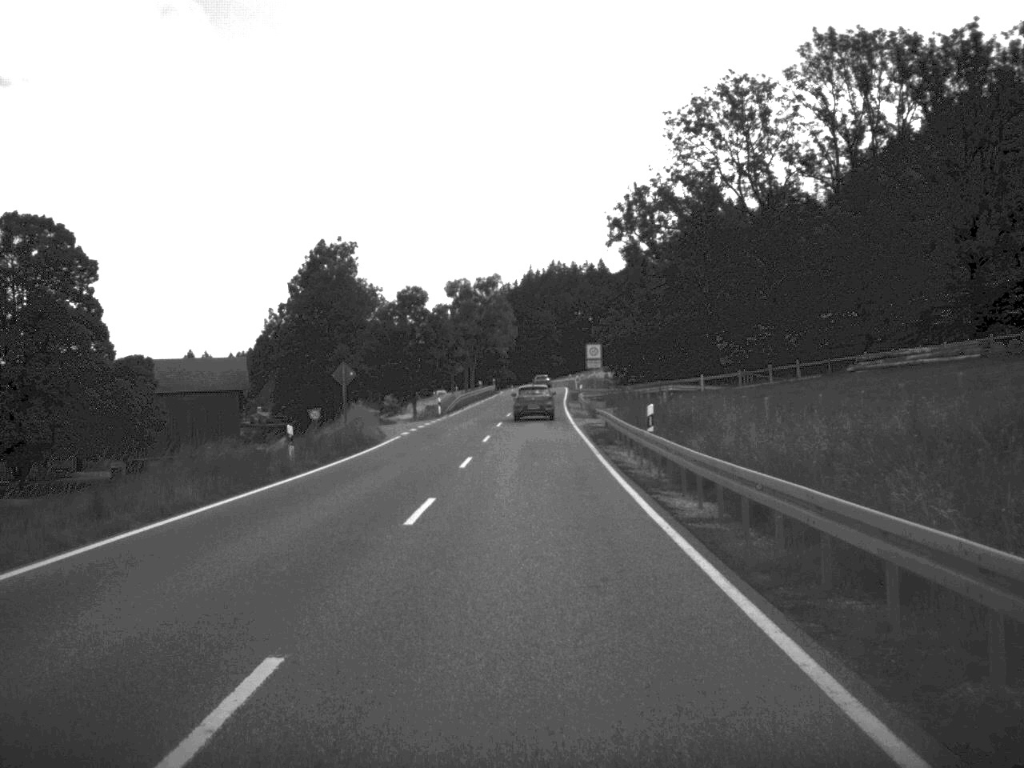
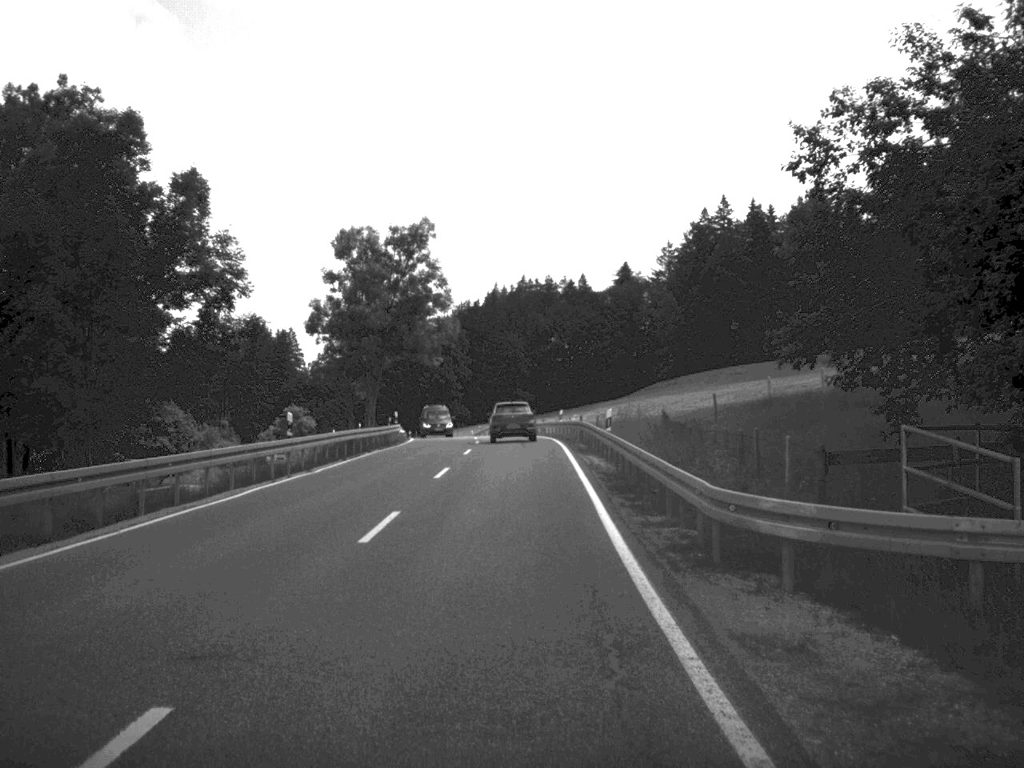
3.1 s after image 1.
(+1.0, +71.4) m; +1°
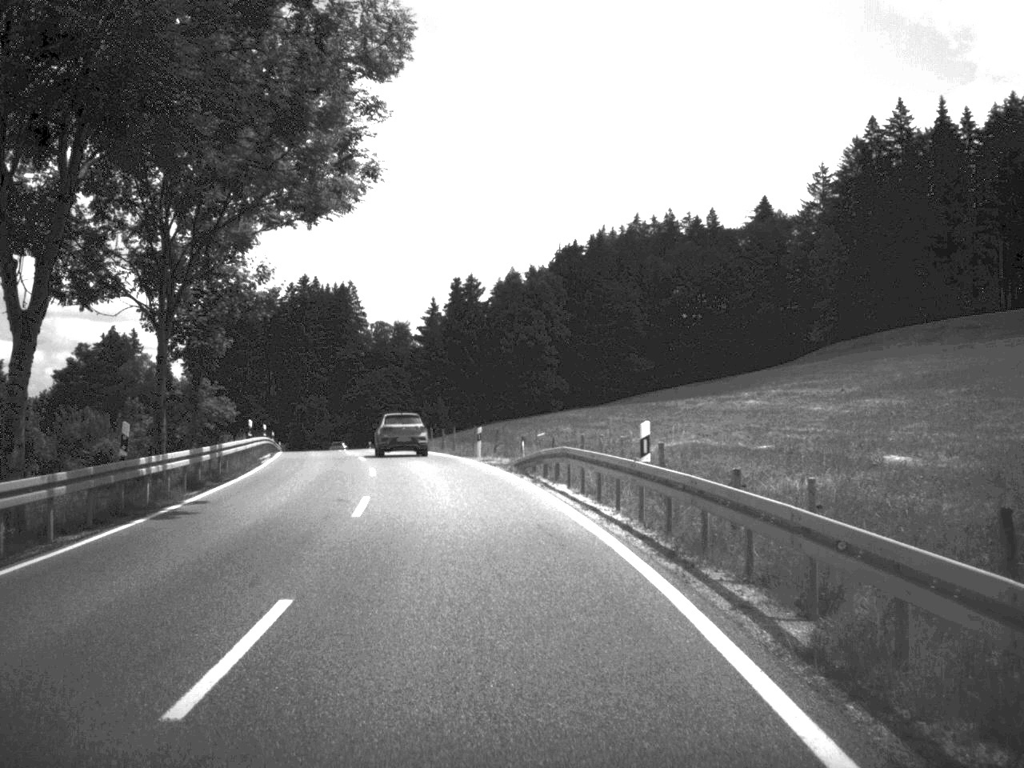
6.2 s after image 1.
(-1.2, +66.5) m; -5°
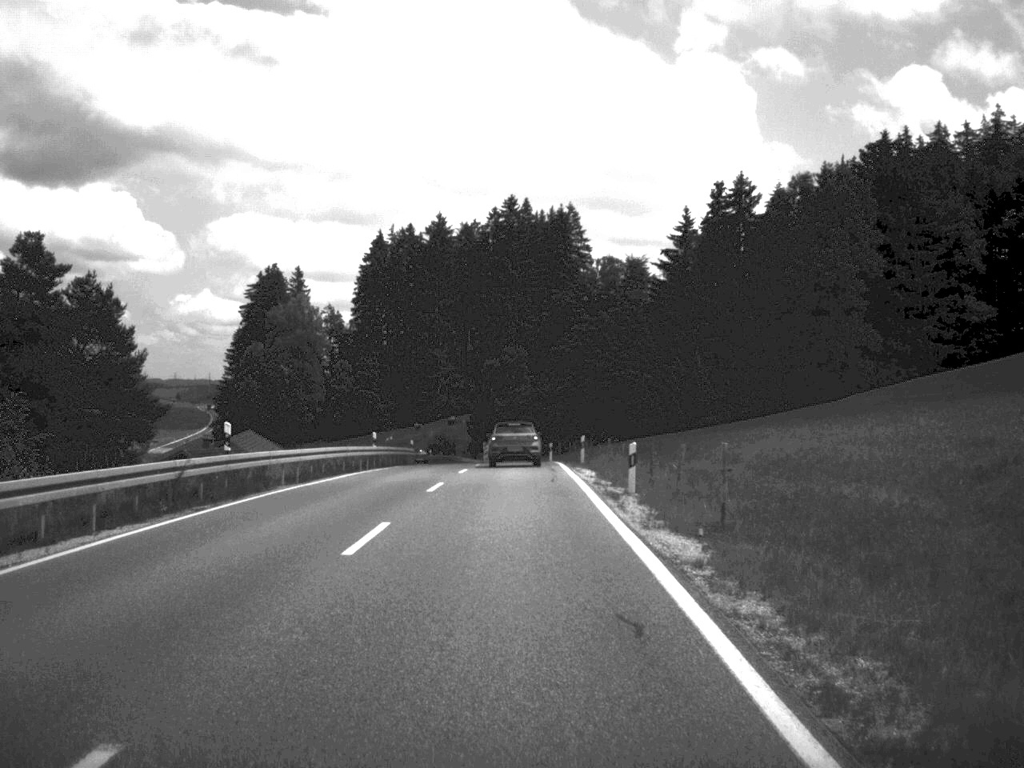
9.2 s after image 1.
(-7.2, +62.9) m; -10°
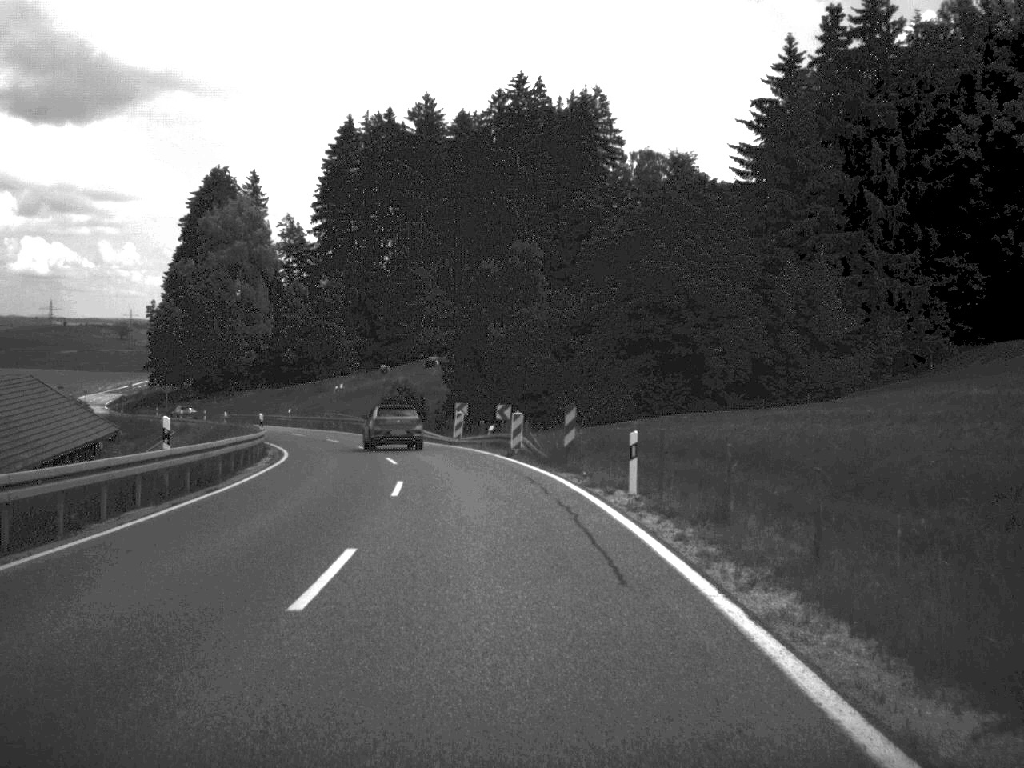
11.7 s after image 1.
(-0.3, +50.7) m; -1°
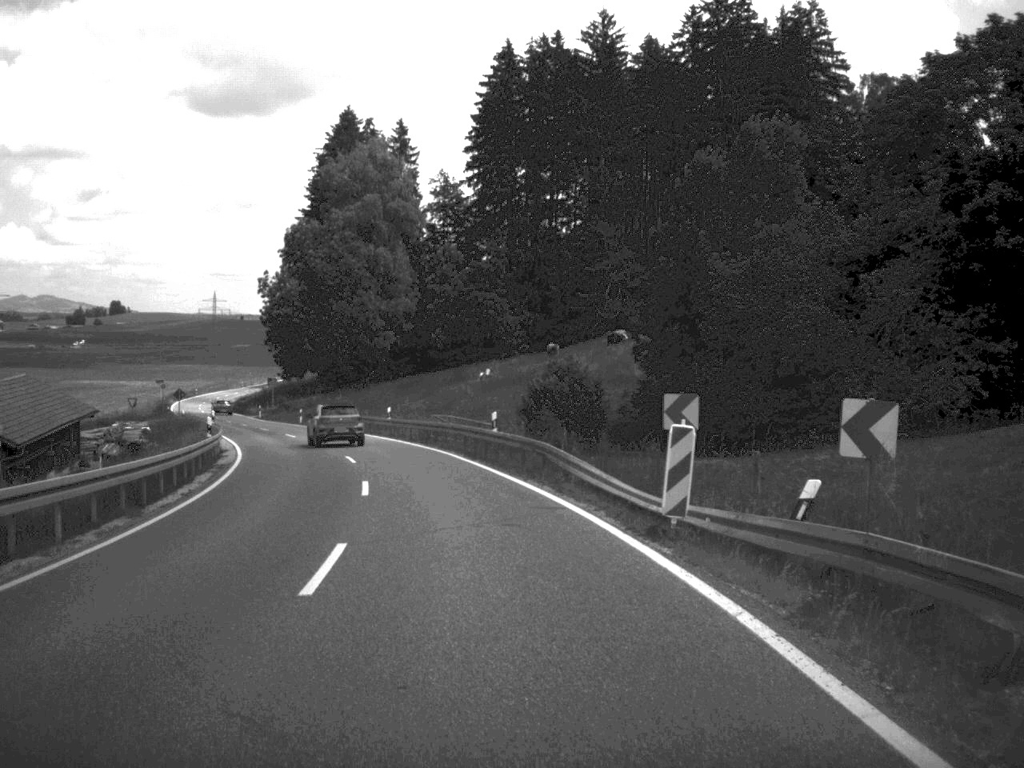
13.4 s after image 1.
(-2.0, +33.7) m; -9°
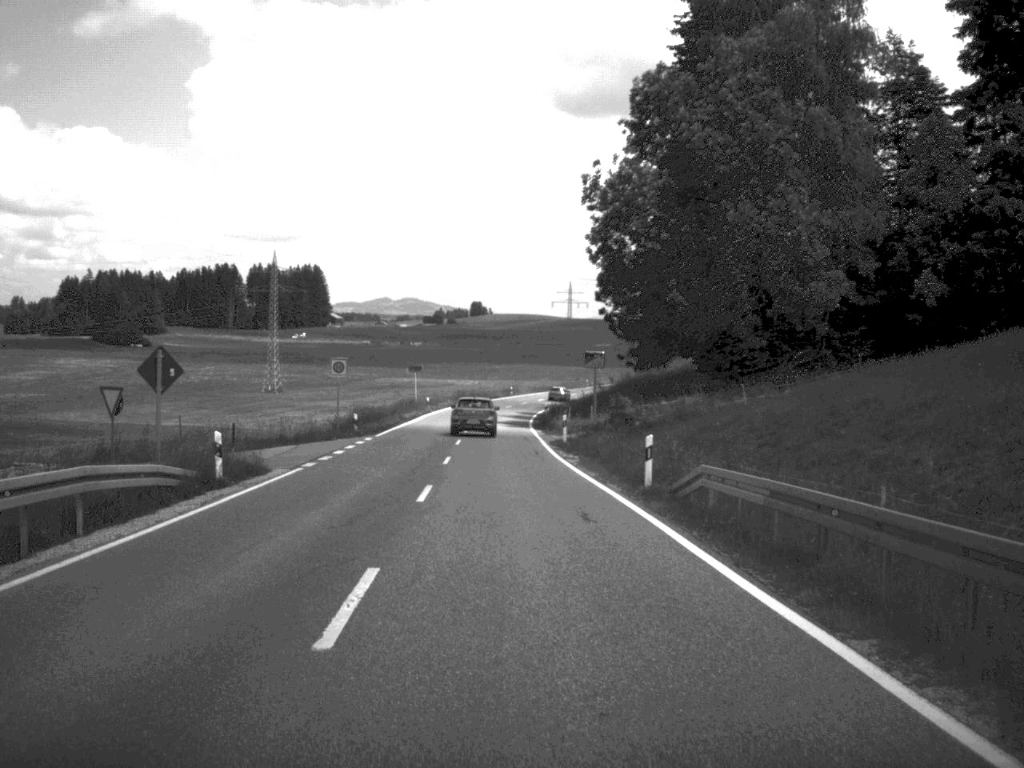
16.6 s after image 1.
(-10.2, +60.3) m; -17°
